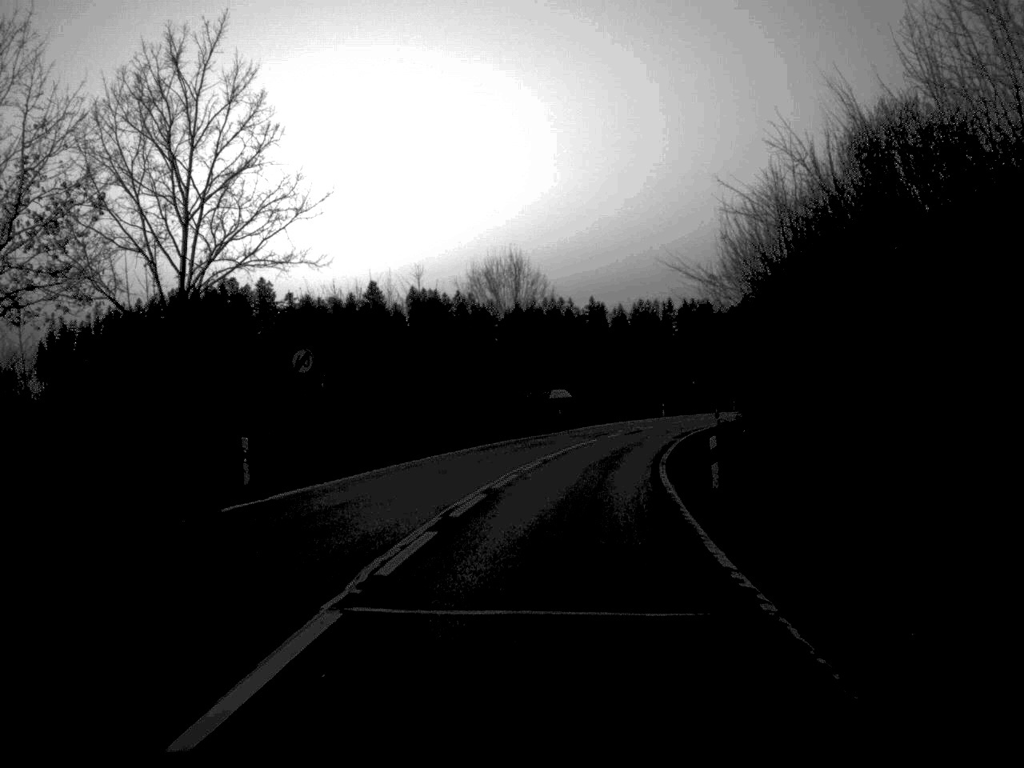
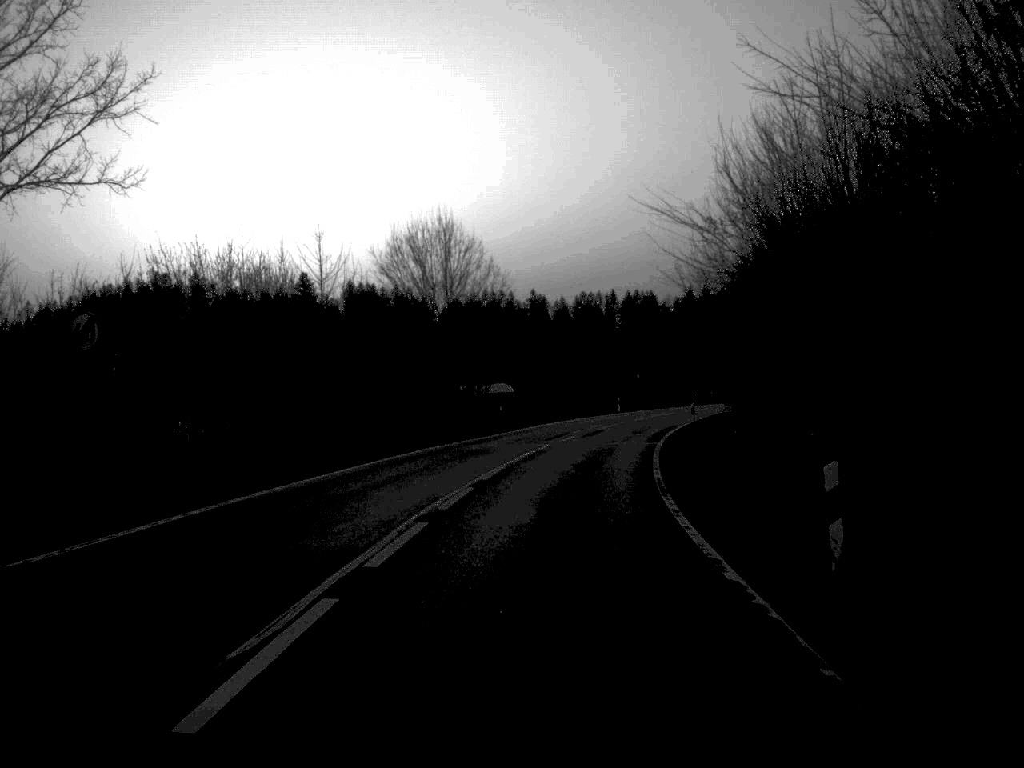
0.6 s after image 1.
(+0.3, +11.9) m; +3°
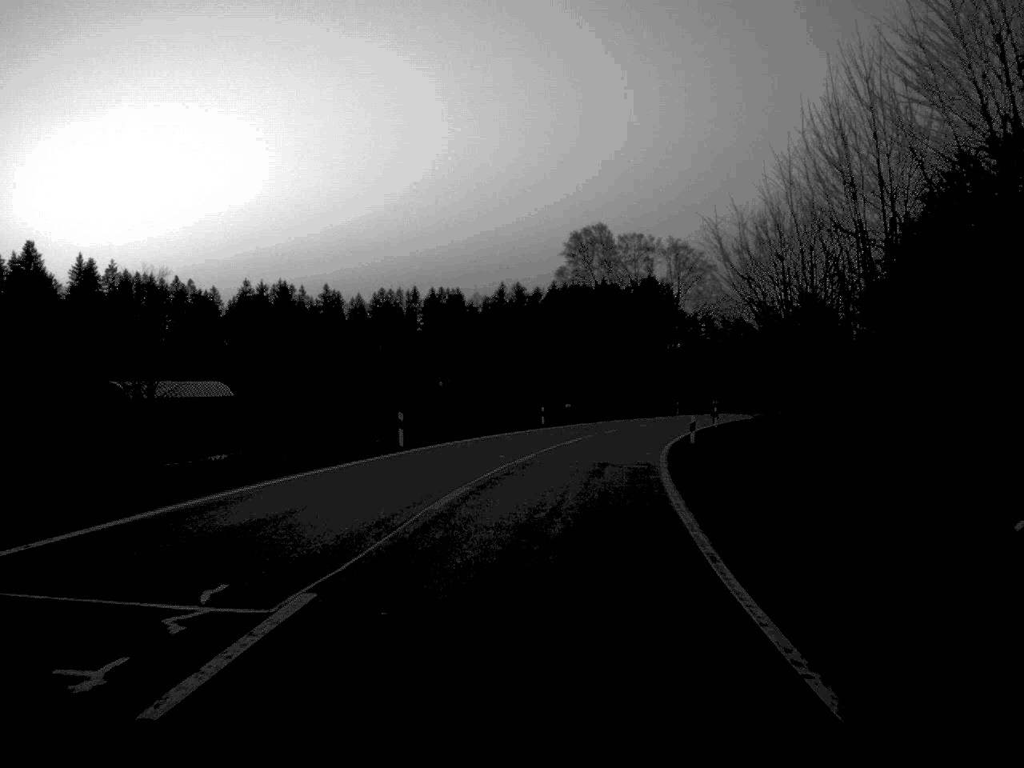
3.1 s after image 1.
(+3.9, +48.6) m; +9°
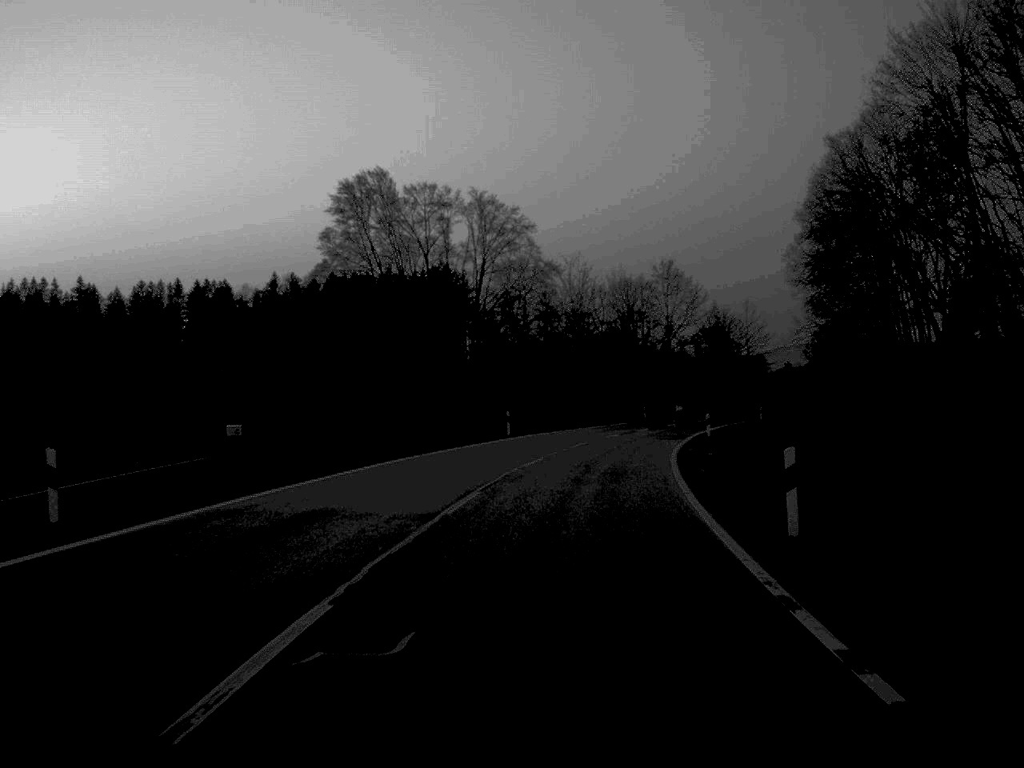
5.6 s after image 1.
(+3.8, +47.4) m; +9°
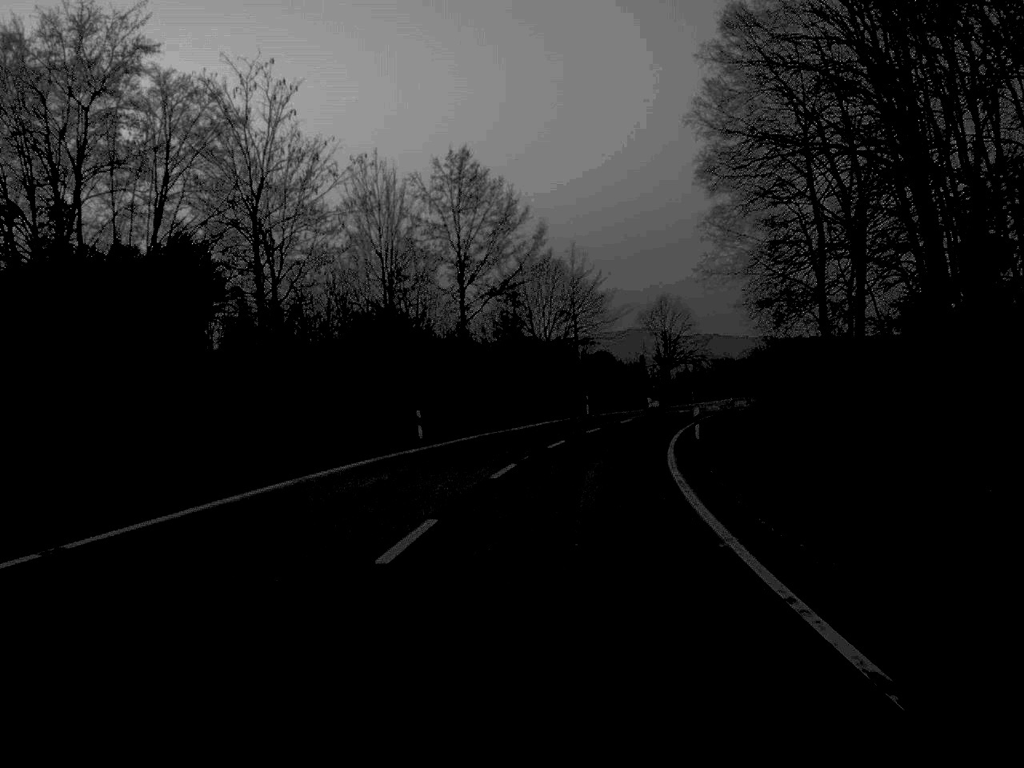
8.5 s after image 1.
(+4.6, +51.6) m; +10°
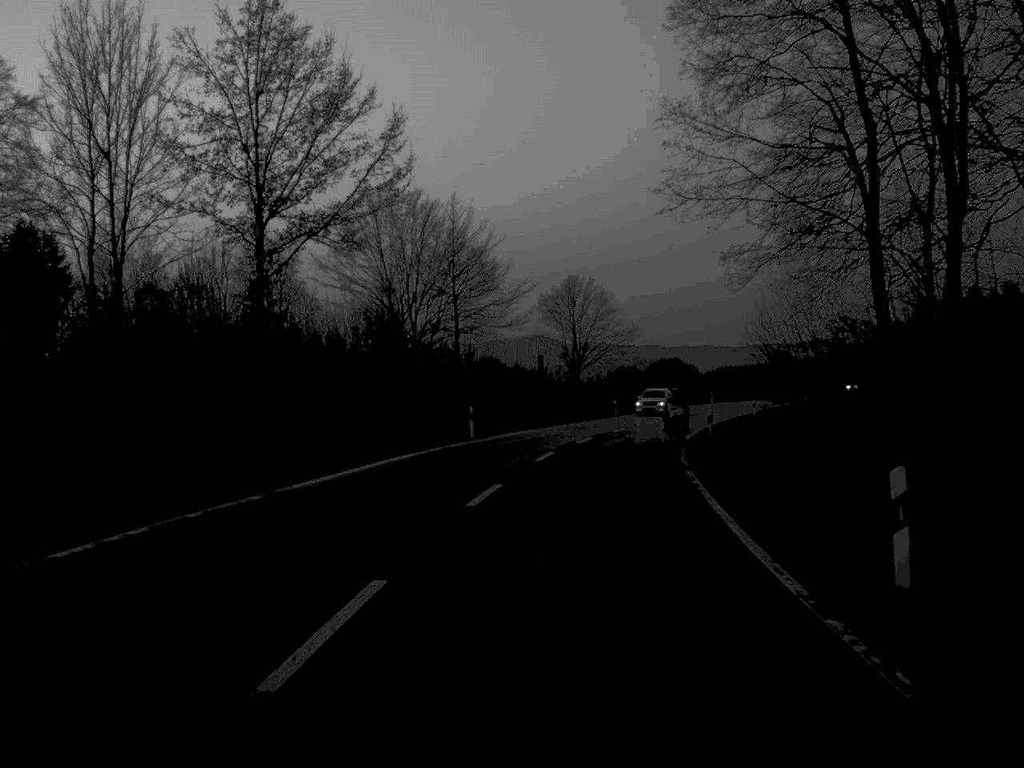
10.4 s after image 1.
(+1.3, +28.3) m; +5°
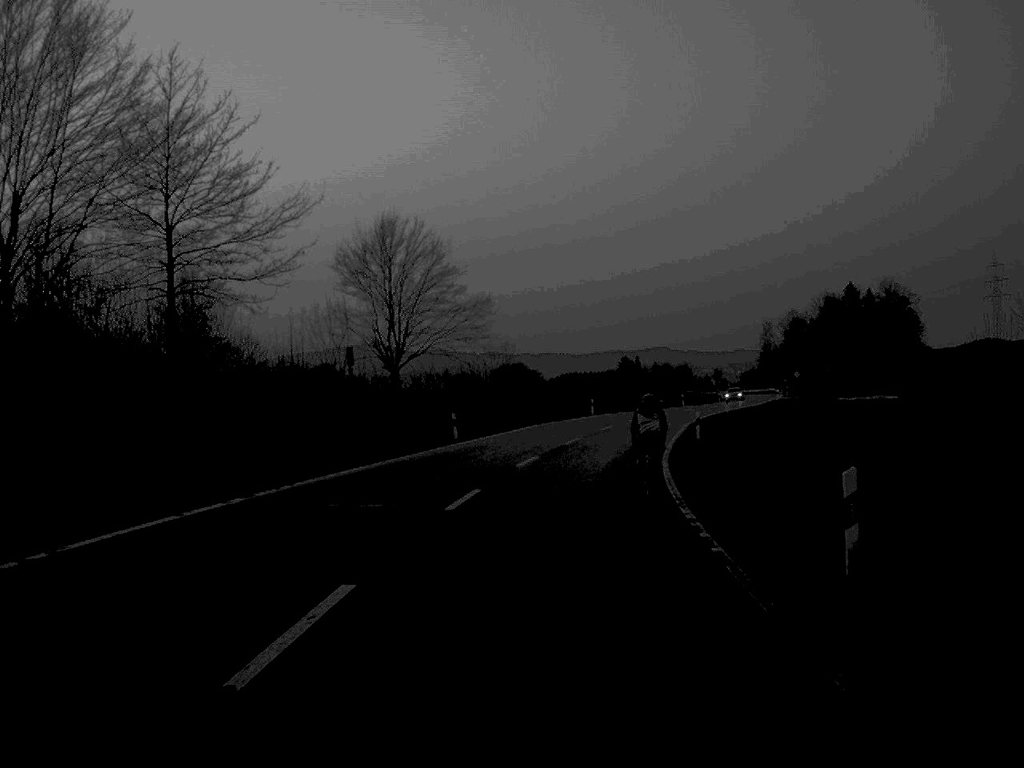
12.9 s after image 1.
(+2.2, +33.3) m; +7°
